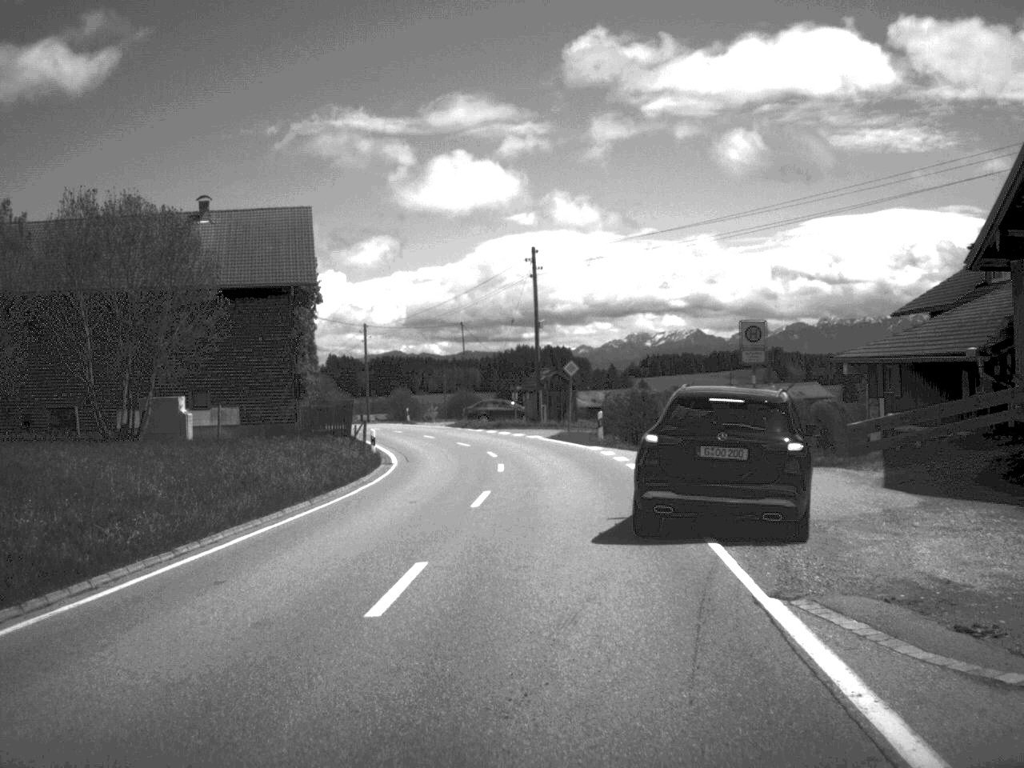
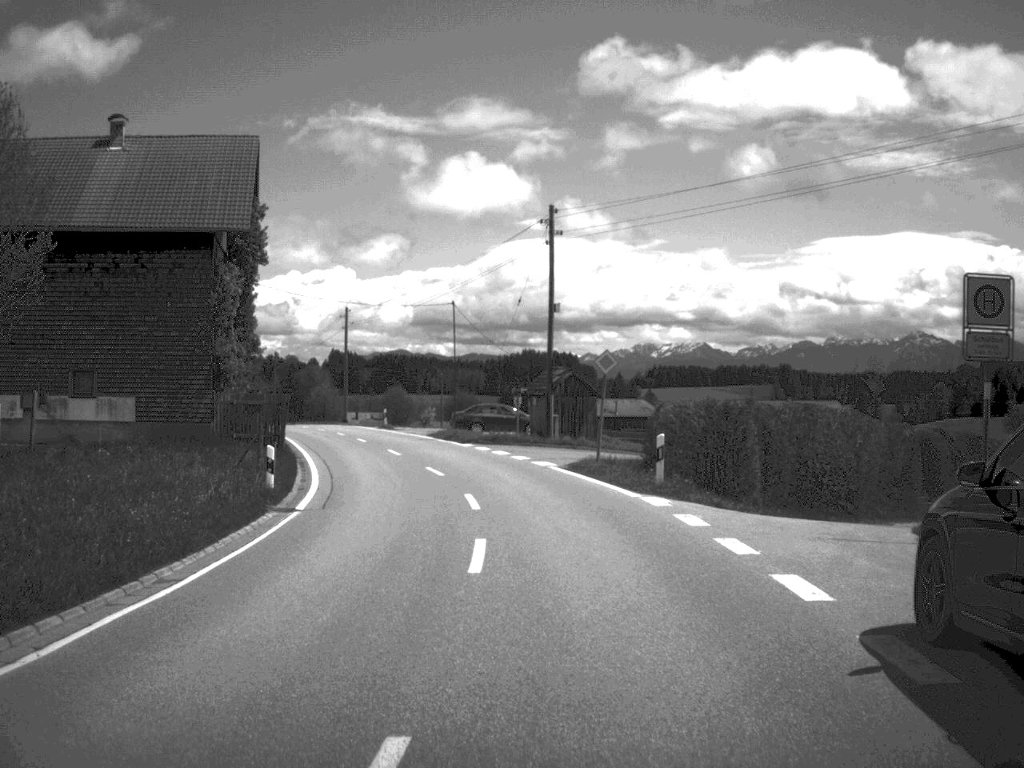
(0.0, +15.4) m; 0°
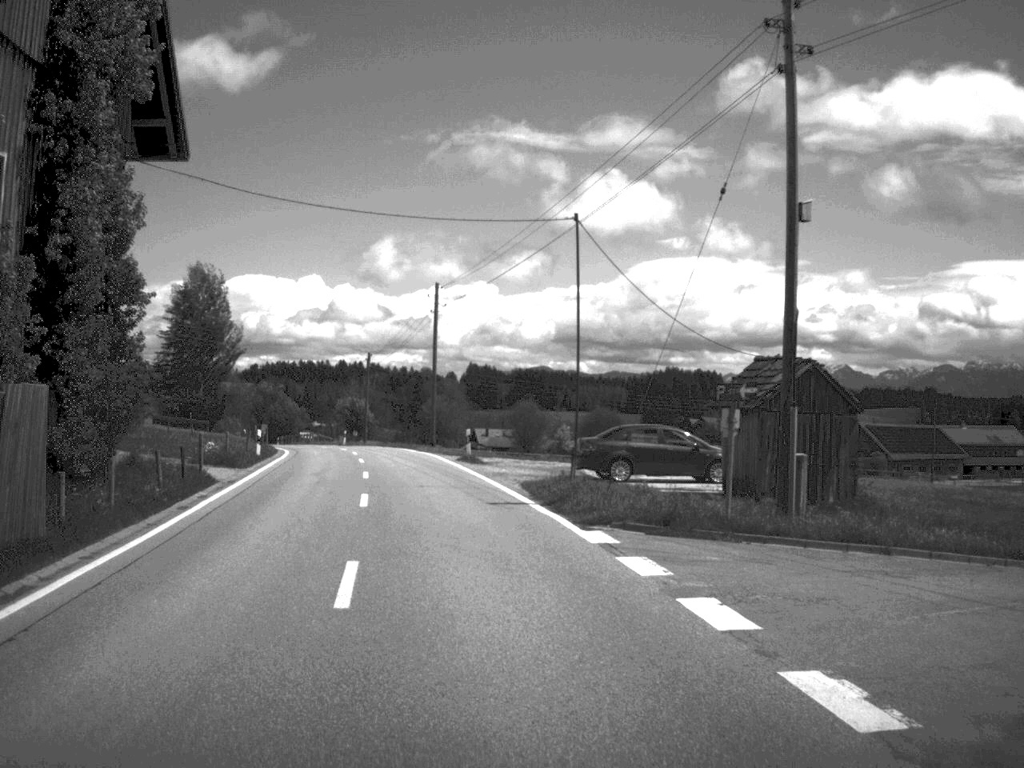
(-1.0, +26.4) m; -7°
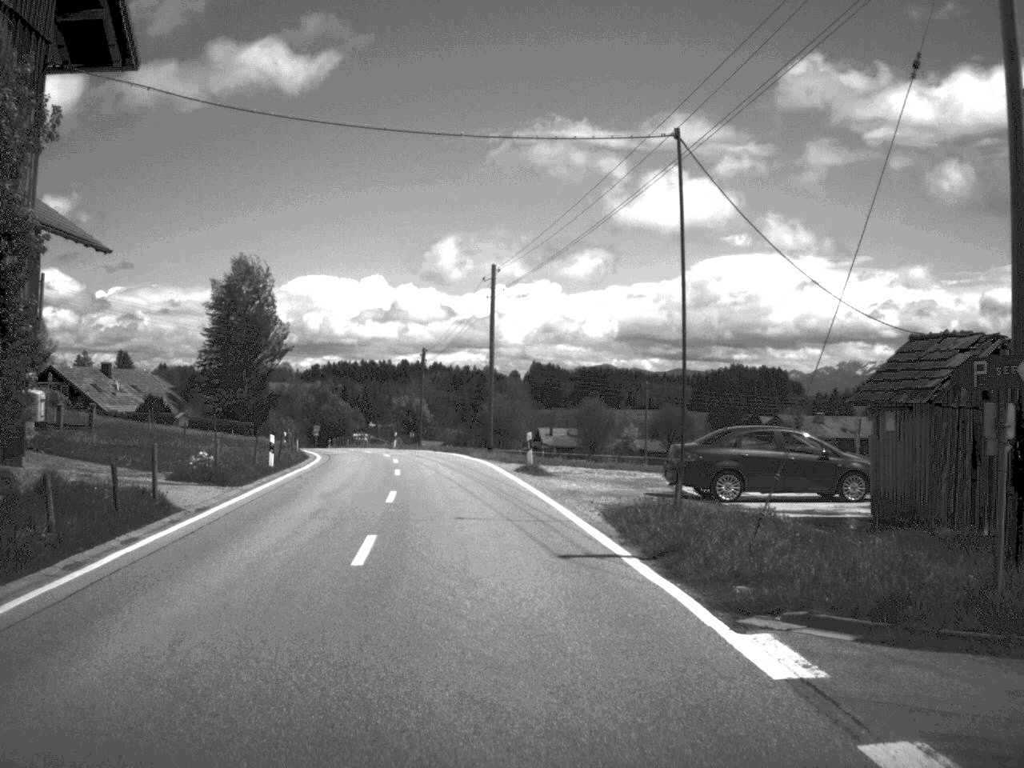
(-0.2, +7.6) m; -3°
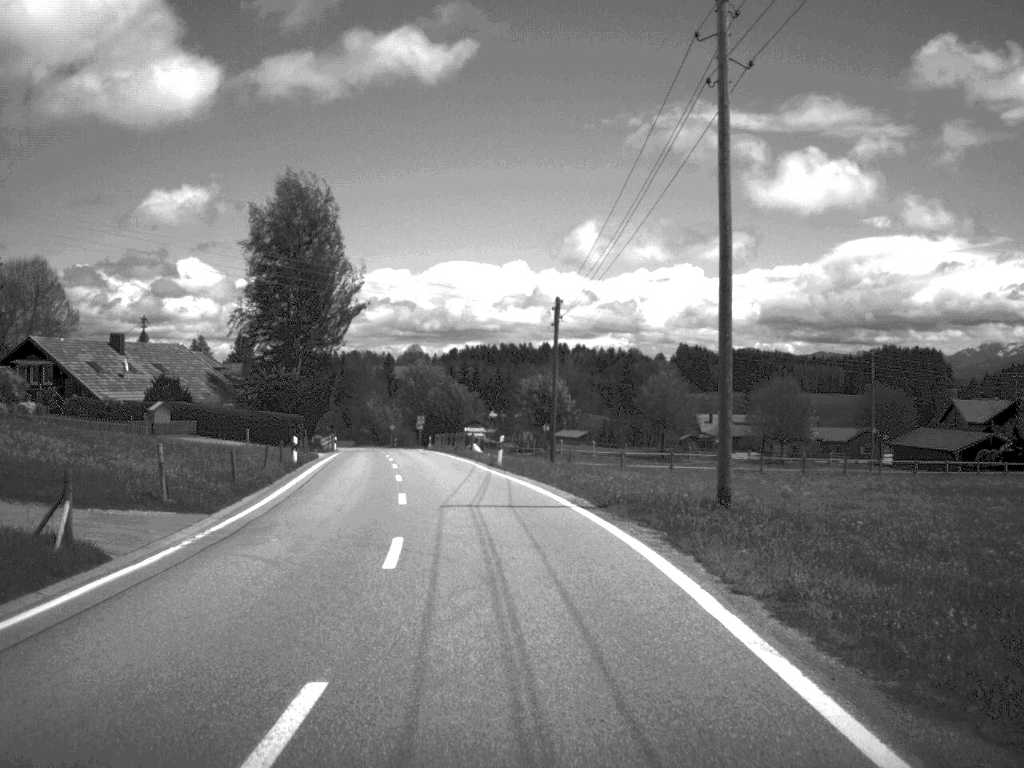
(-2.2, +35.0) m; -6°
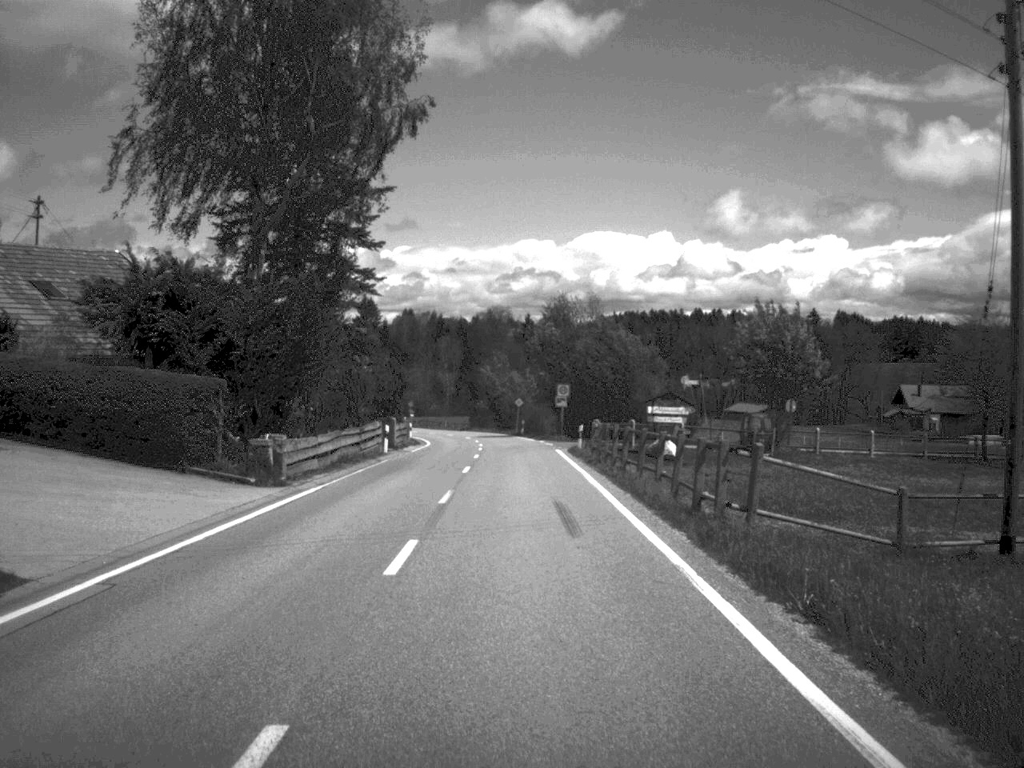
(-3.5, +45.8) m; -7°
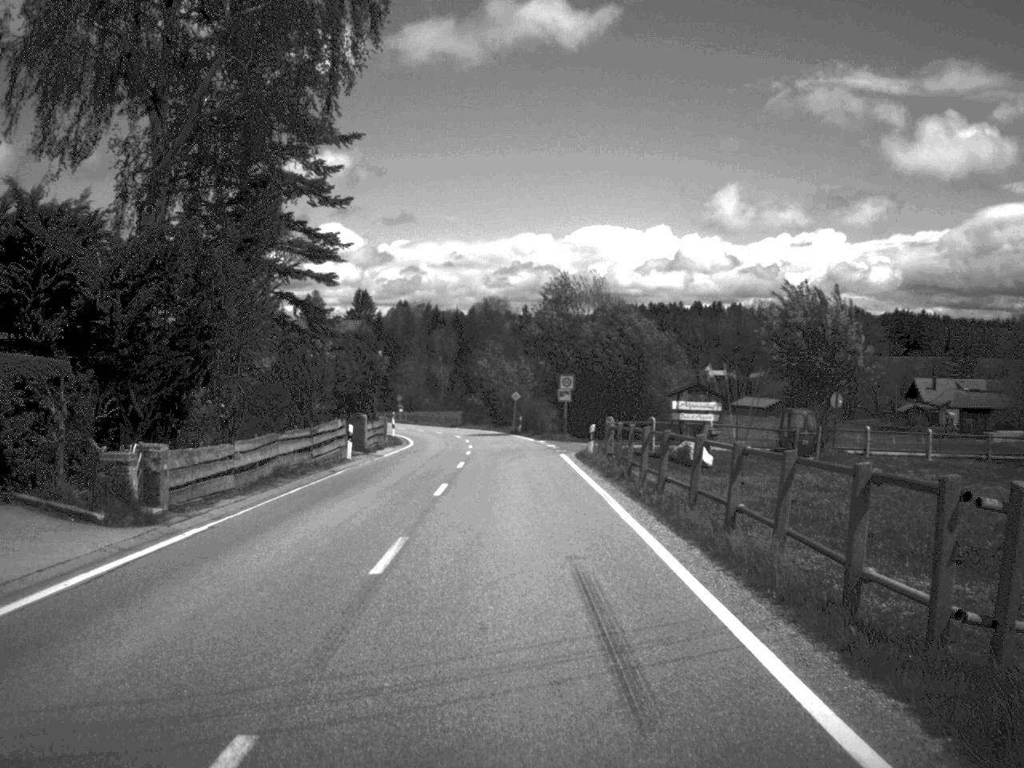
(0.0, +8.7) m; 0°
